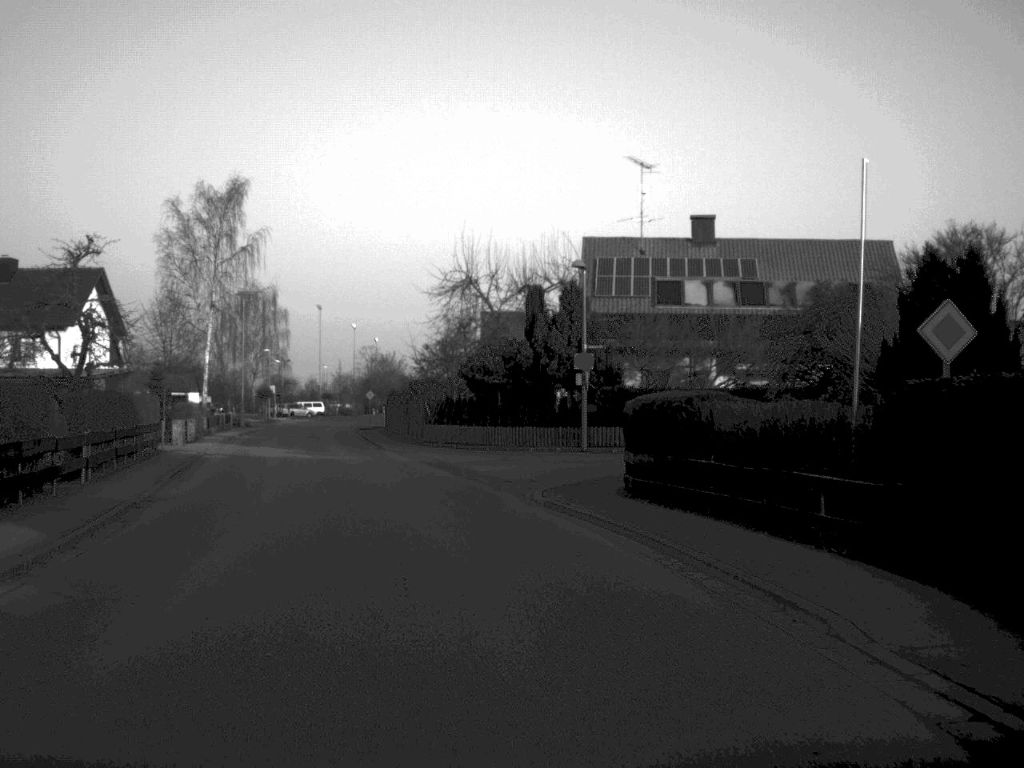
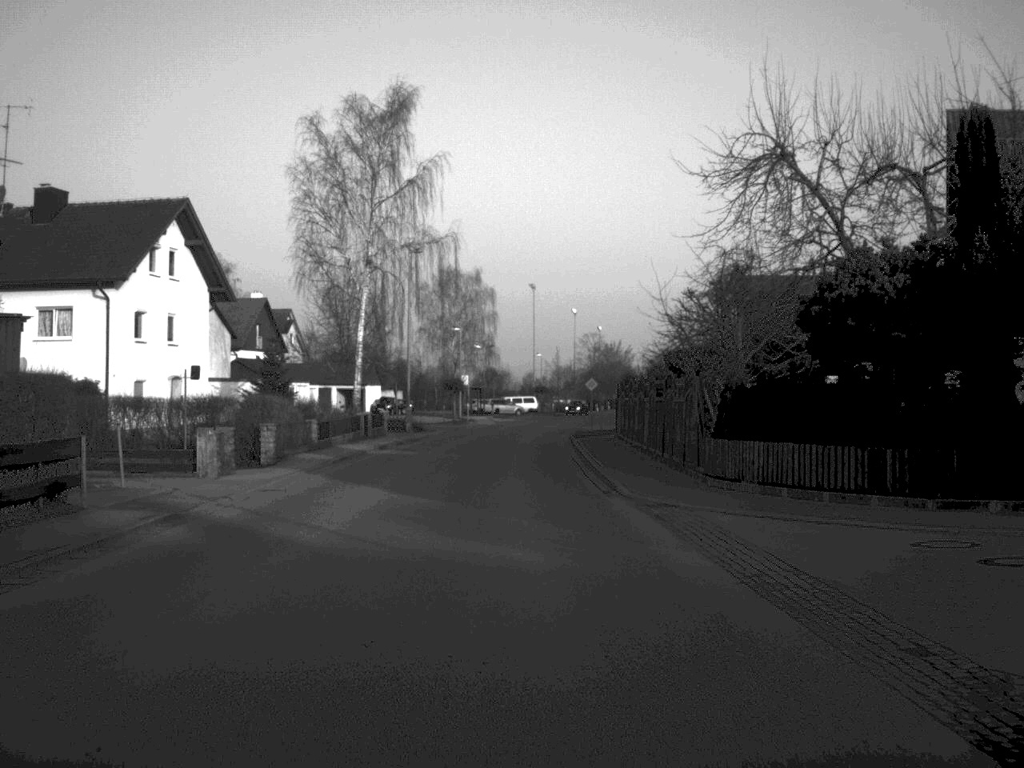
(-2.8, +26.4) m; -10°
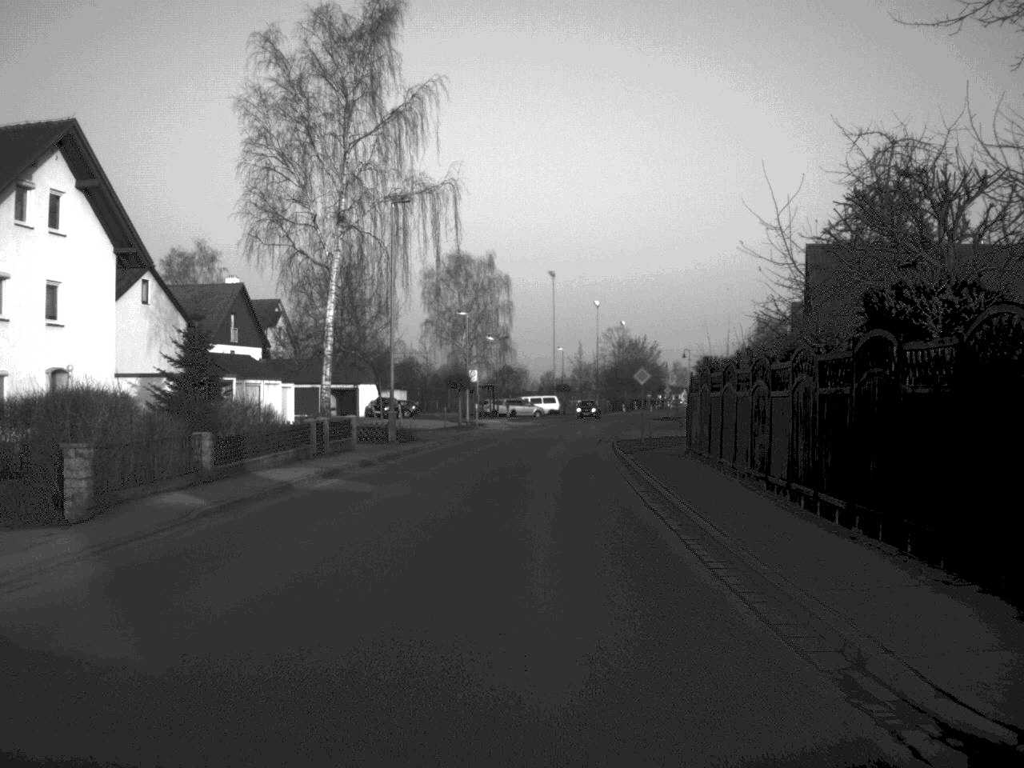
(-0.2, +15.8) m; -1°
